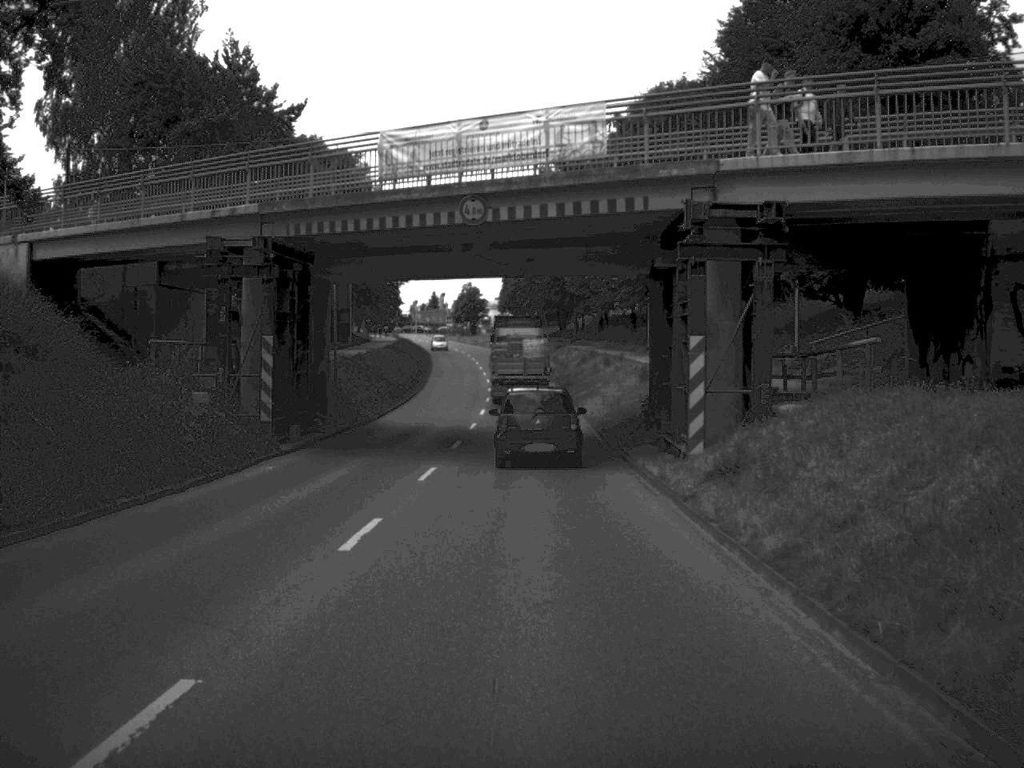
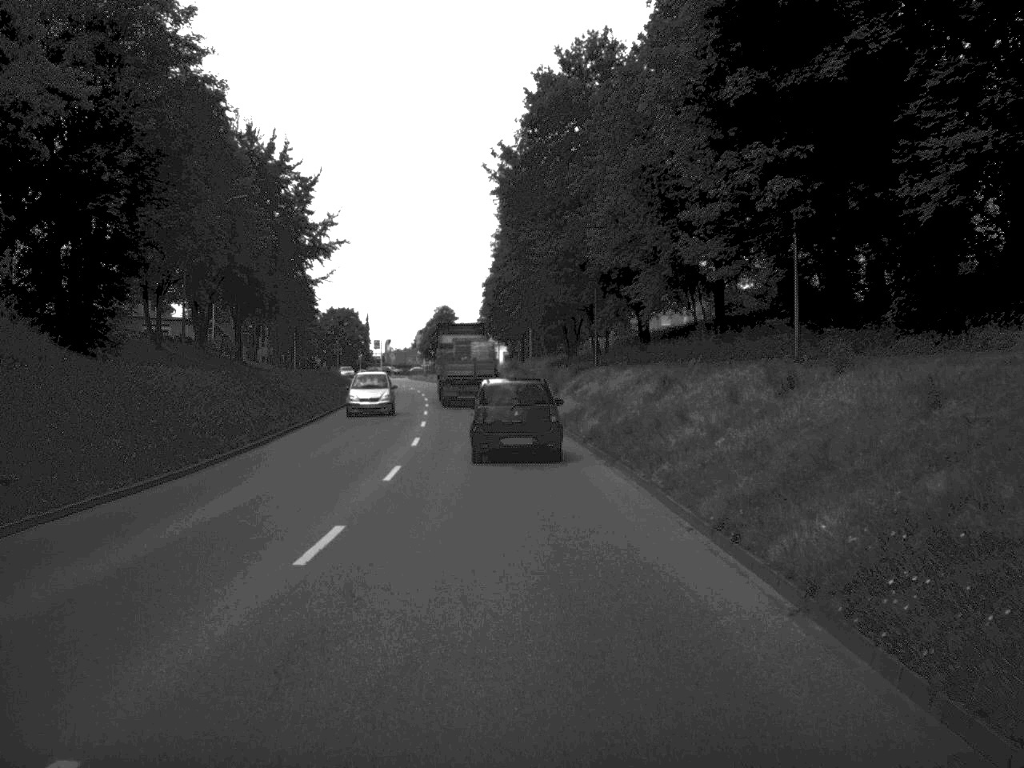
(+0.1, +45.9) m; 0°
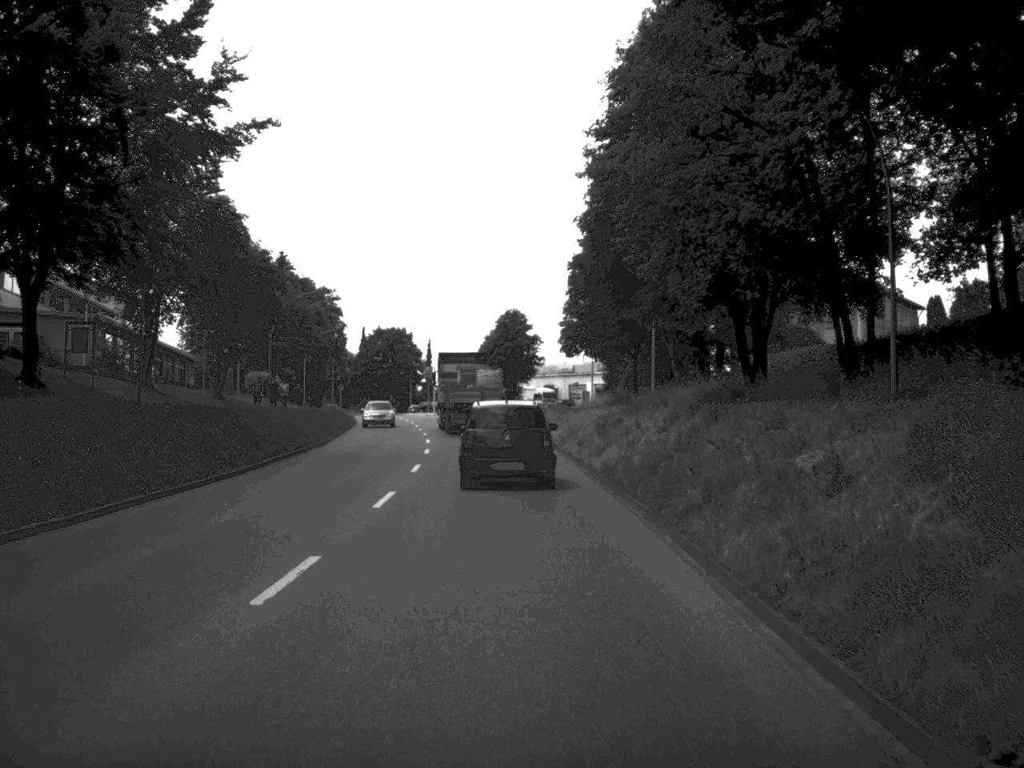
(-1.6, +45.6) m; -4°
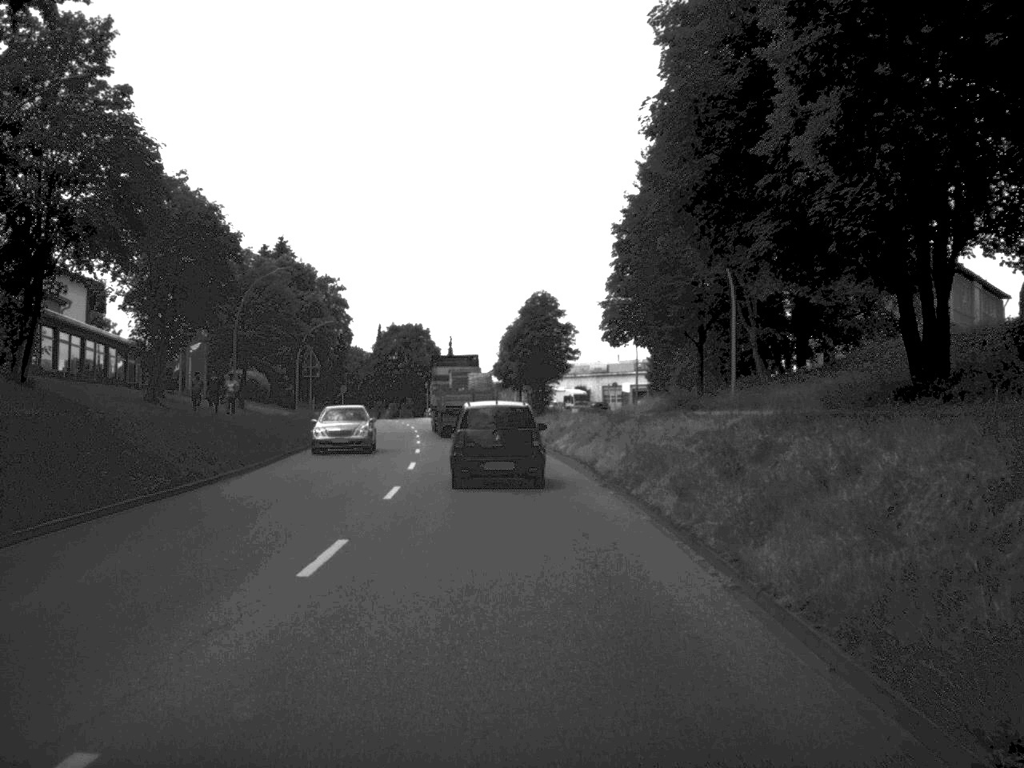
(-0.2, +16.1) m; -1°
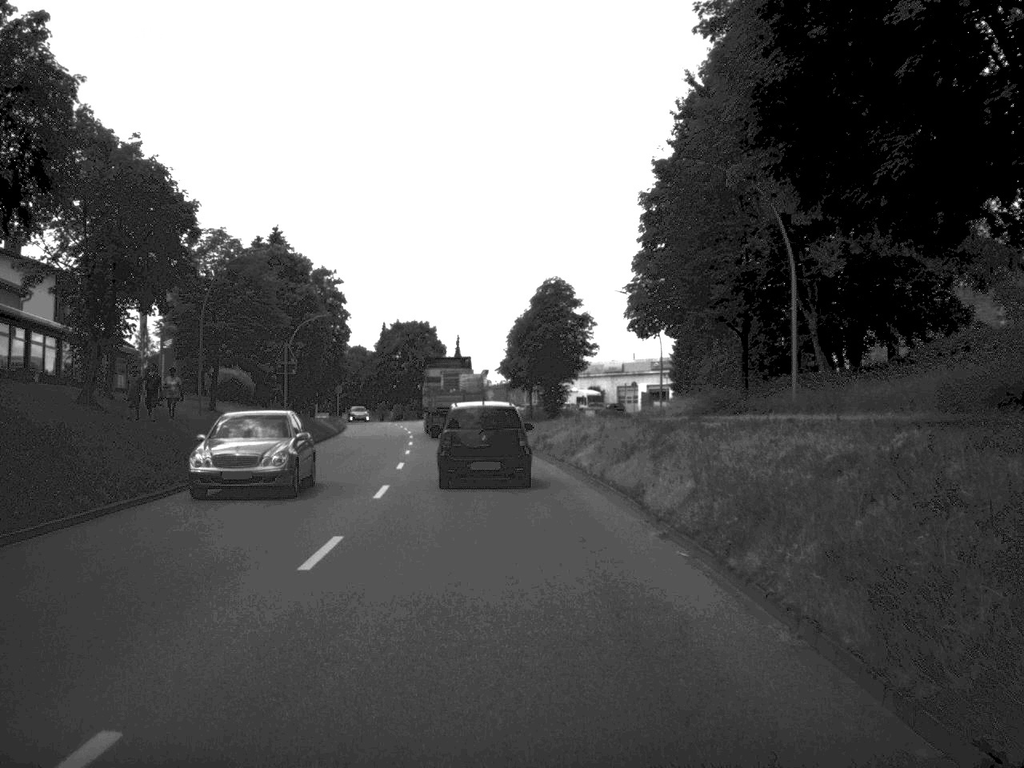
(0.0, +8.4) m; -1°
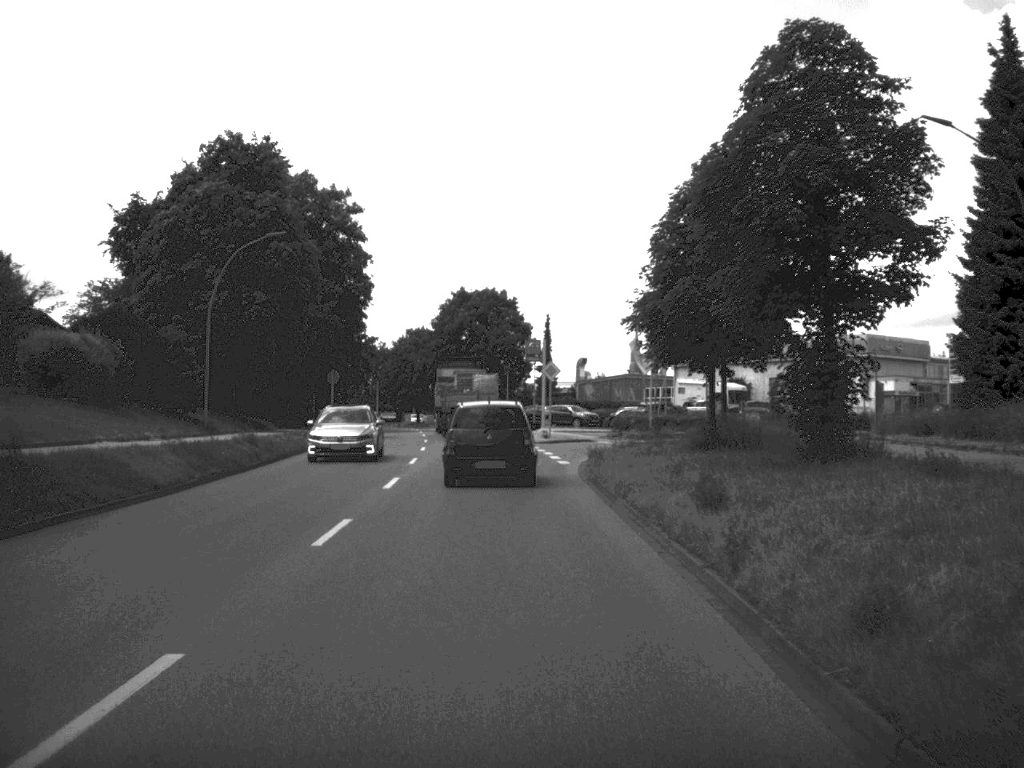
(-1.8, +42.6) m; -4°
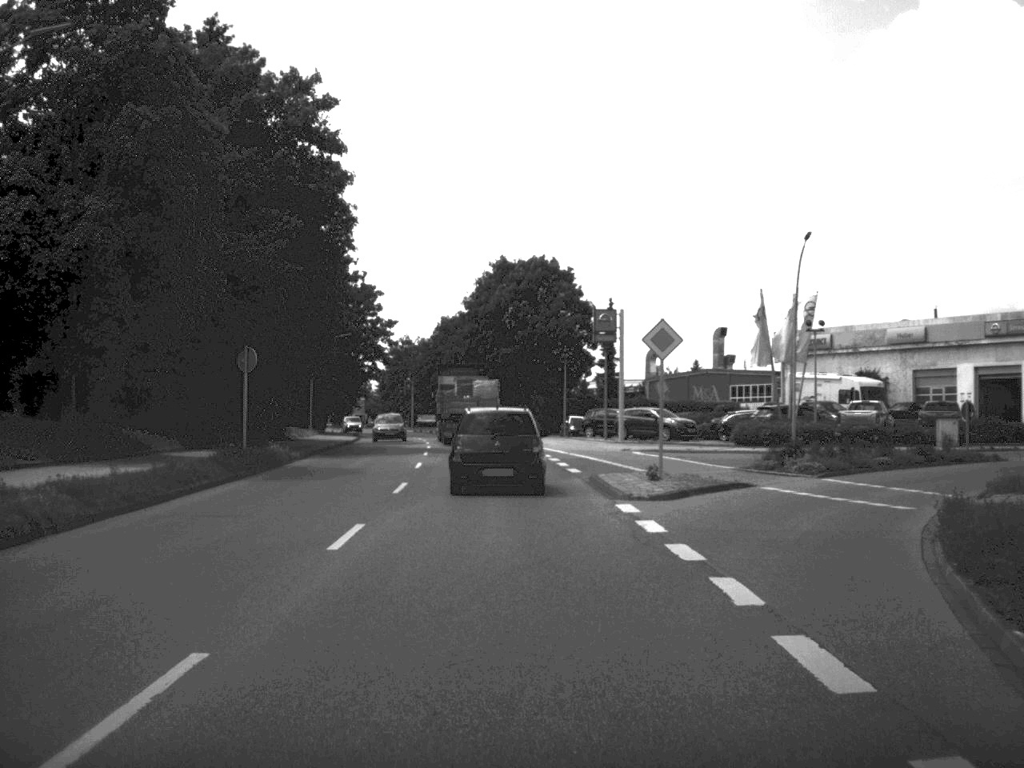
(-0.6, +26.6) m; -3°
